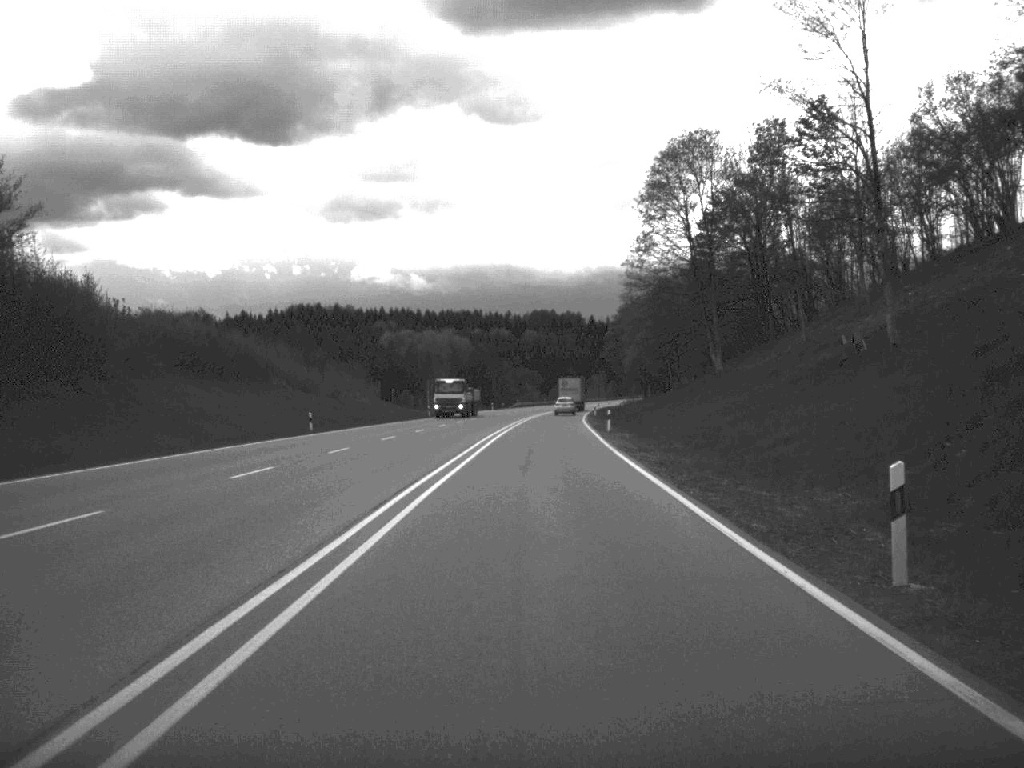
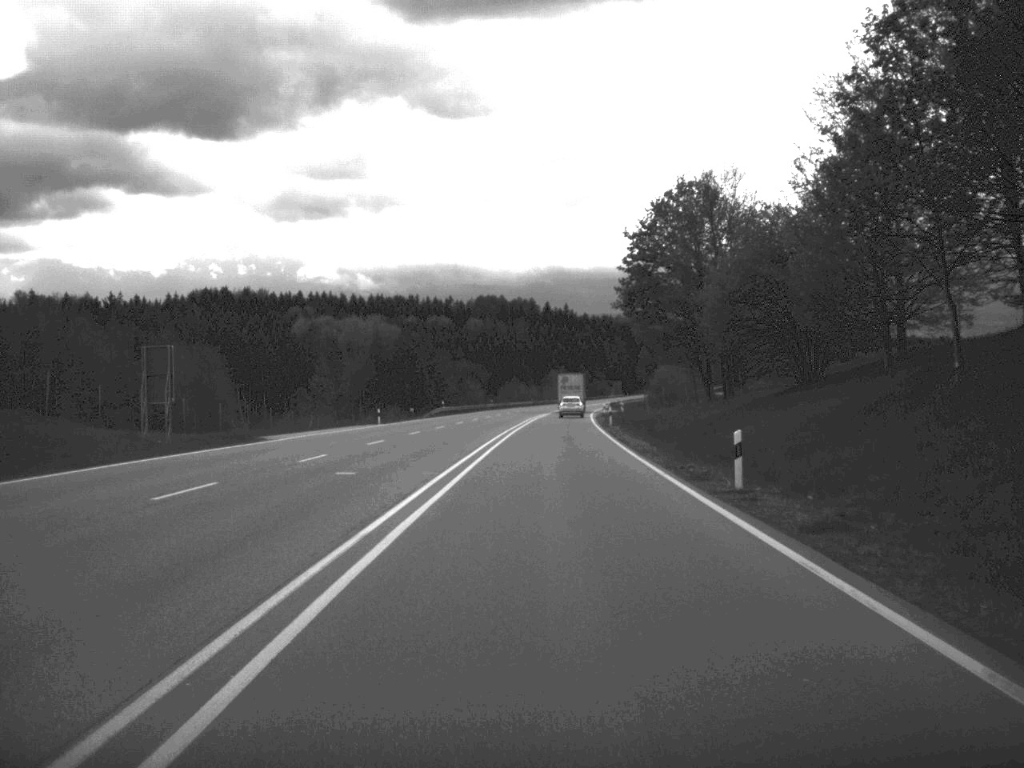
(+1.3, +88.3) m; +2°
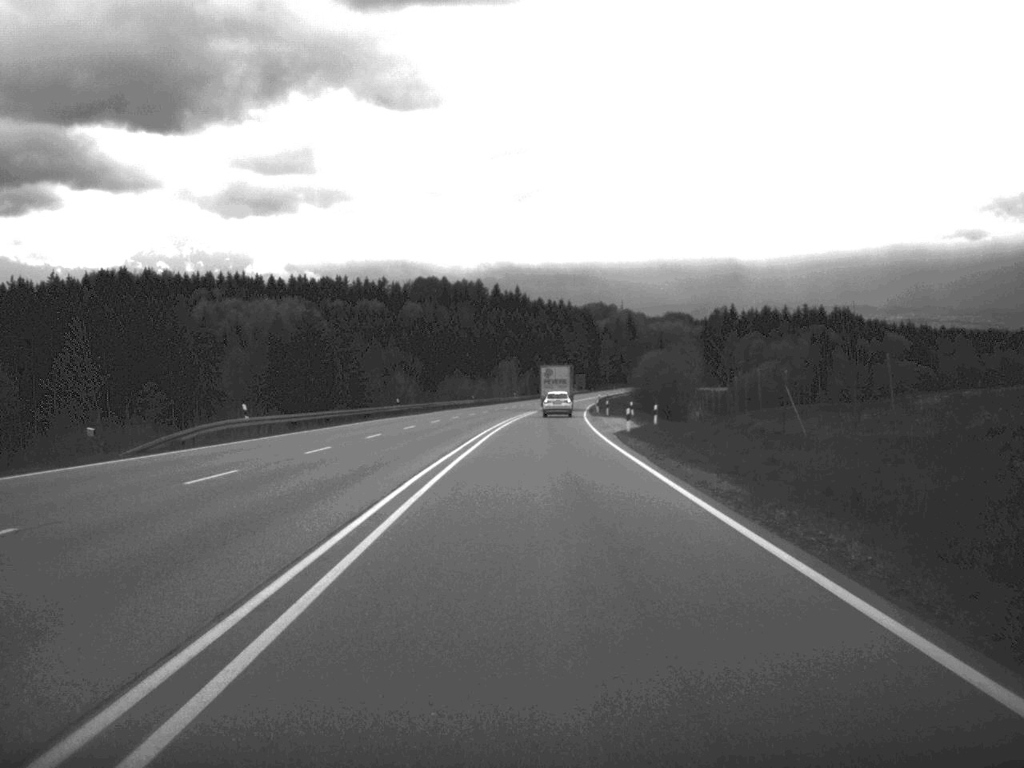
(+1.2, +67.5) m; +2°
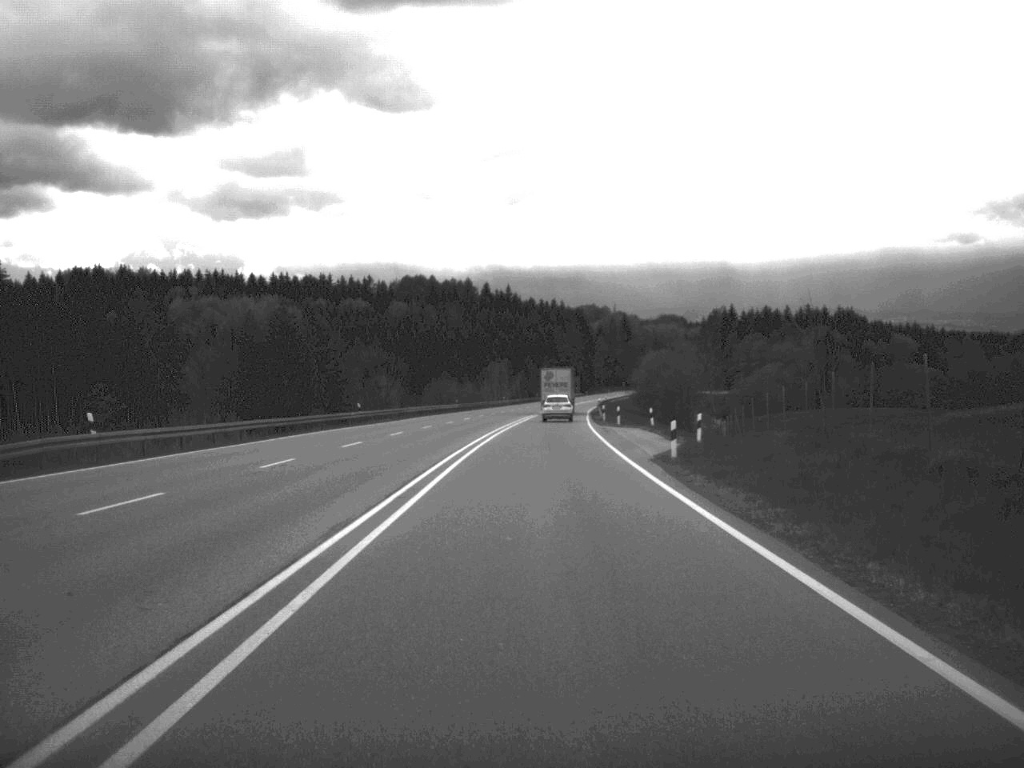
(+0.1, +17.1) m; 0°
